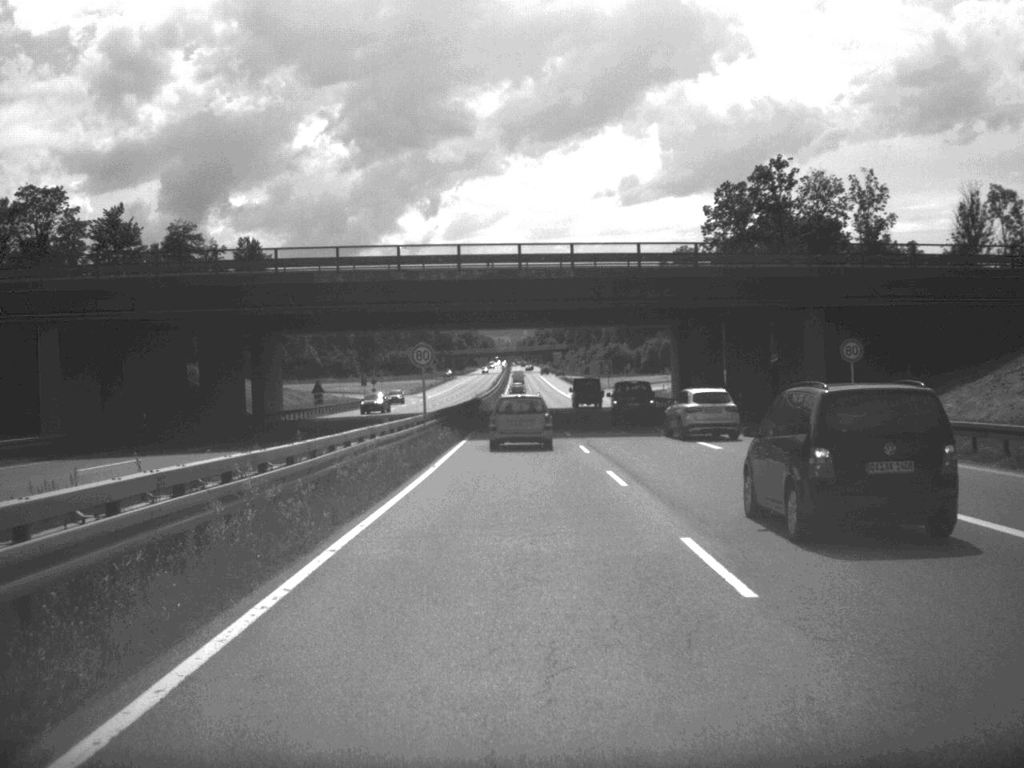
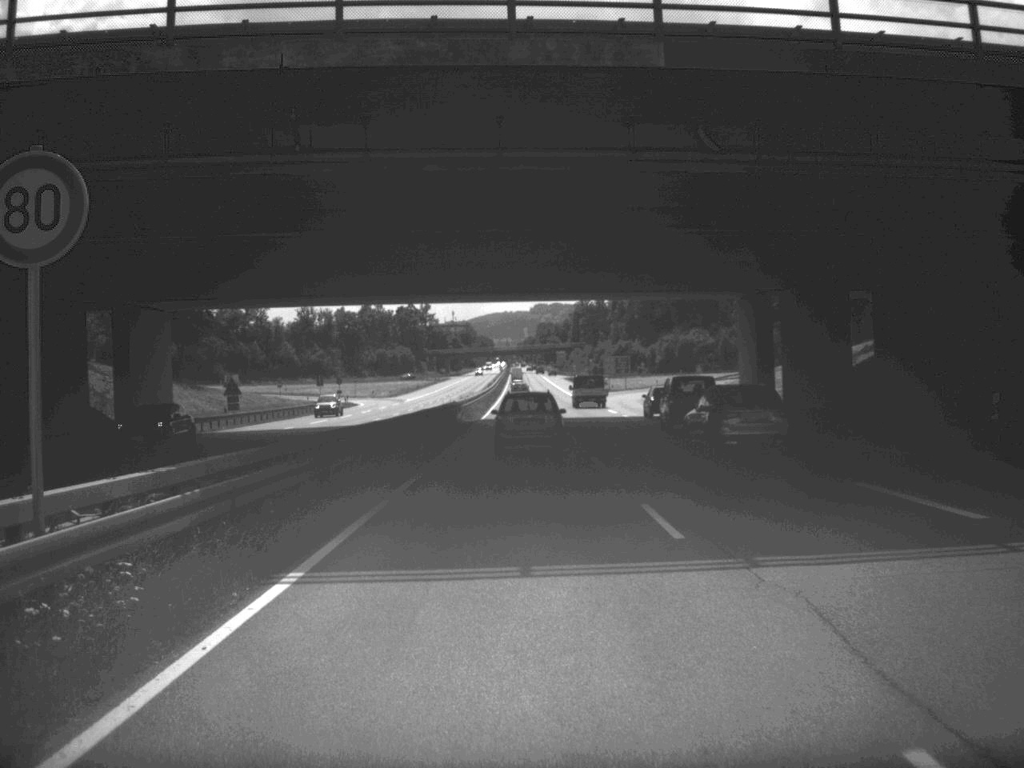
(0.0, +31.6) m; 0°
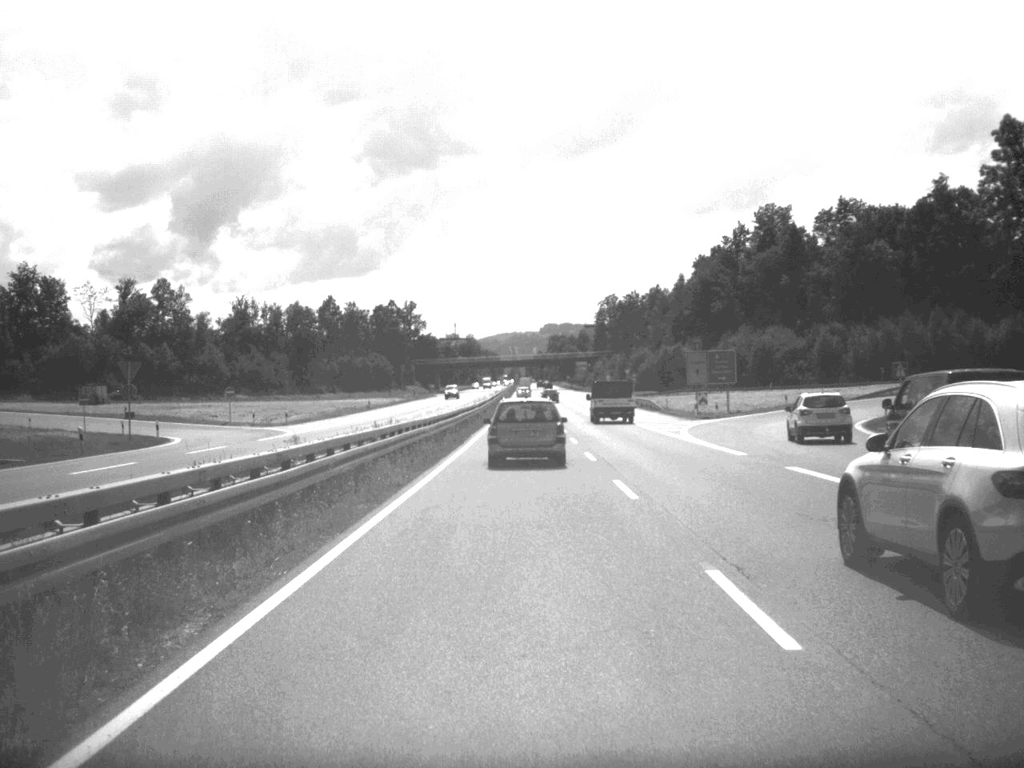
(-0.4, +75.3) m; -1°
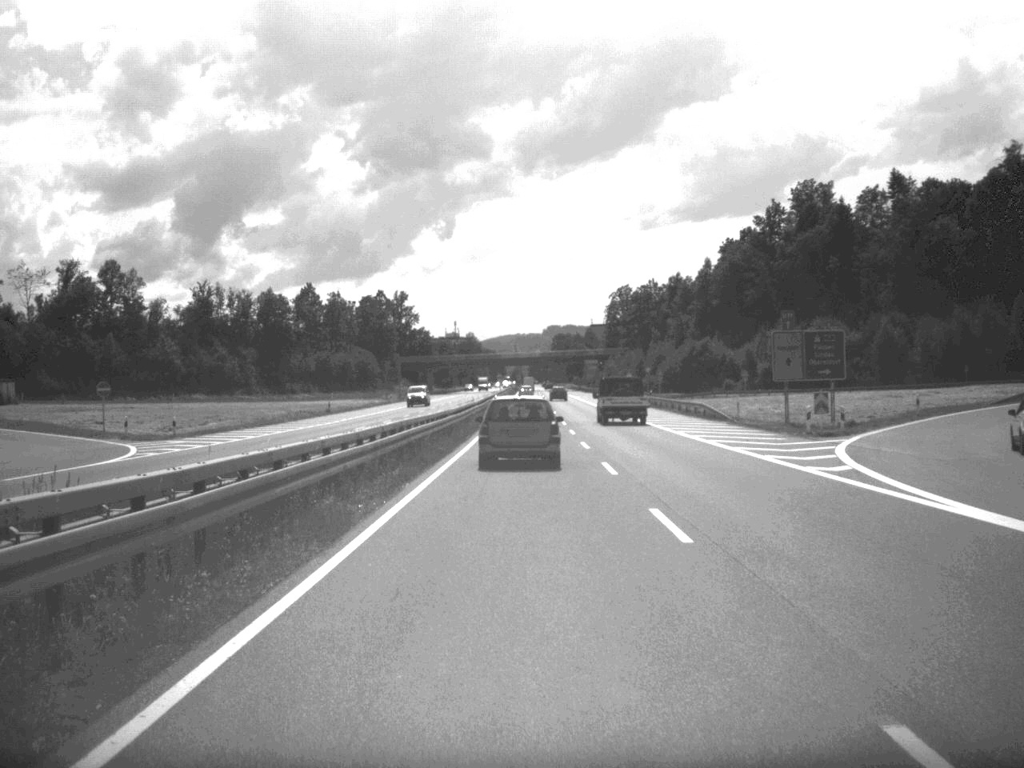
(-0.1, +28.7) m; 0°
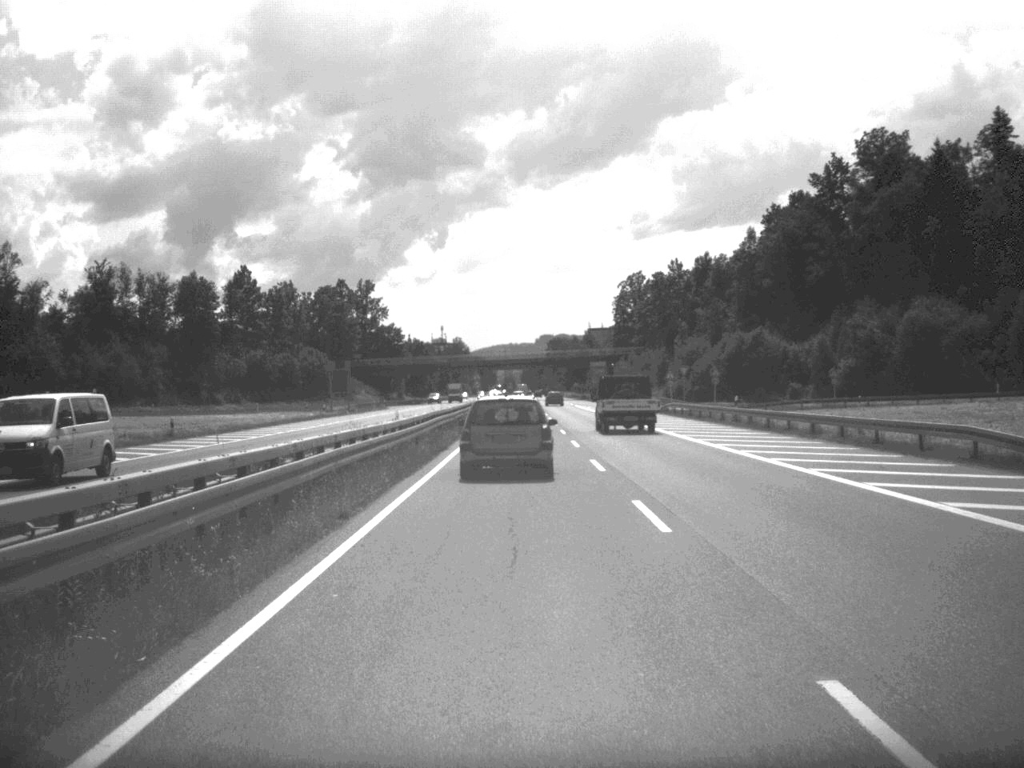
(+0.1, +44.9) m; 0°
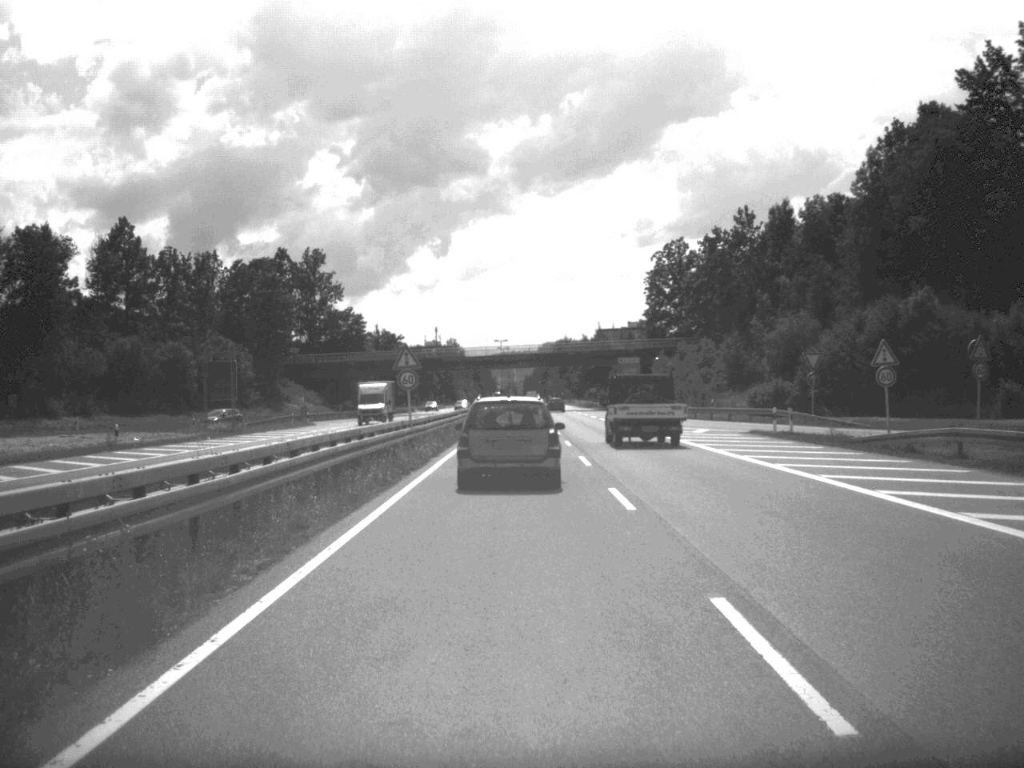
(0.0, +54.5) m; 0°
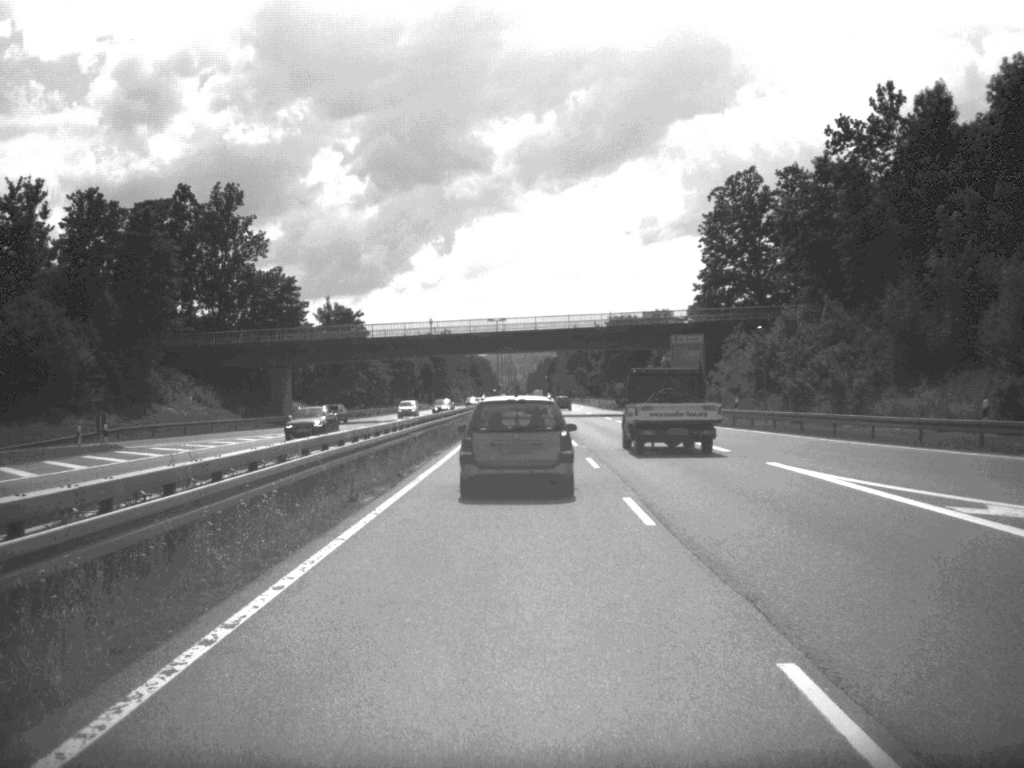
(-0.1, +48.3) m; 0°
